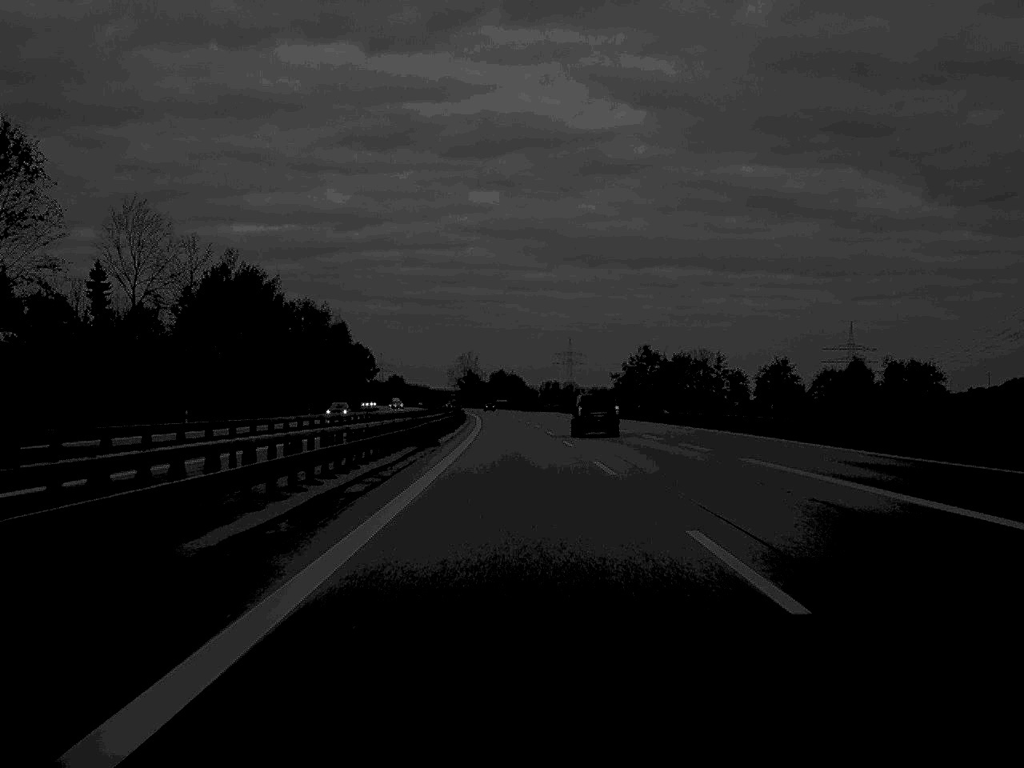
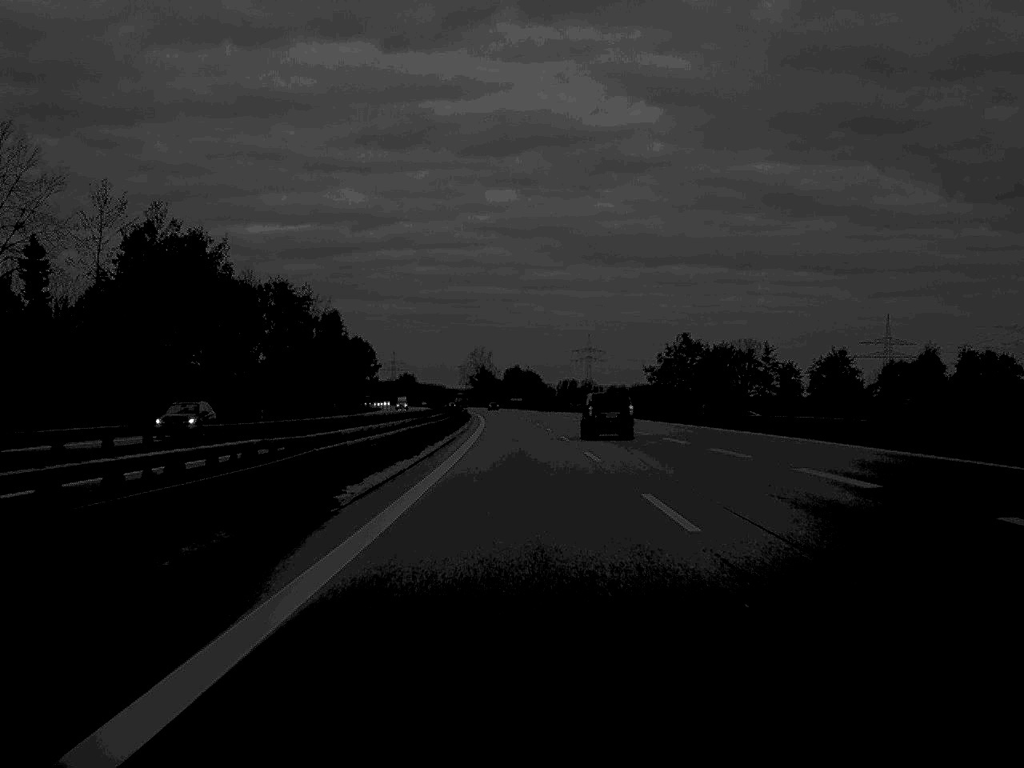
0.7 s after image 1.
(-0.2, +30.2) m; -1°
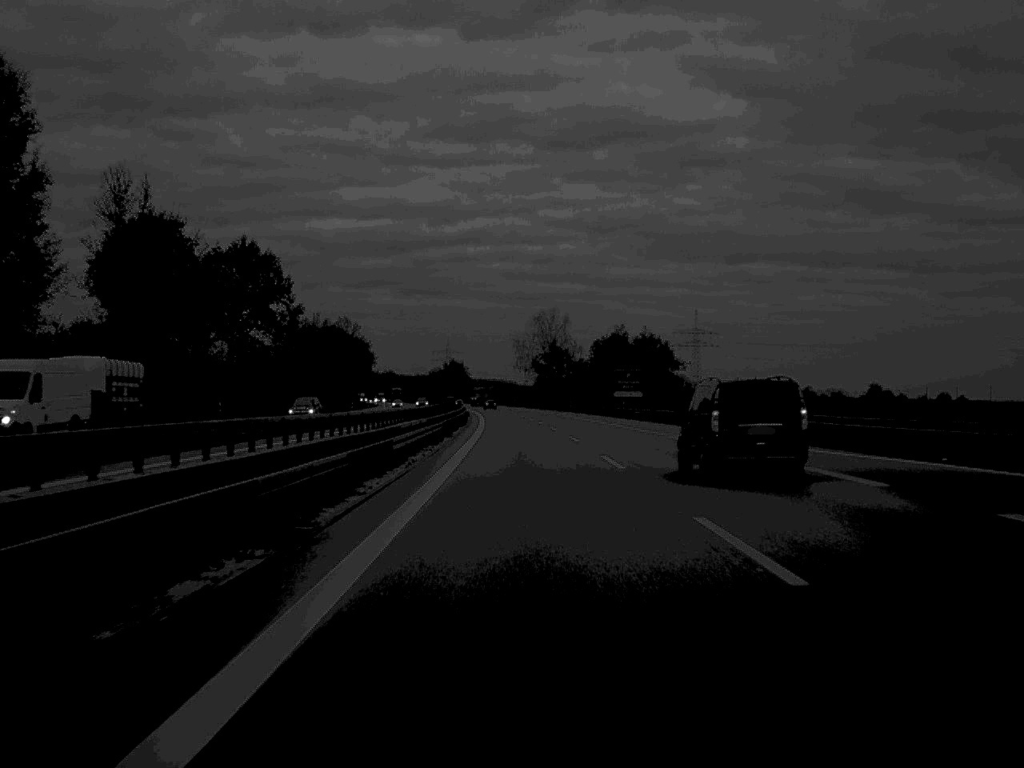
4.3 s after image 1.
(-5.0, +166.1) m; -3°
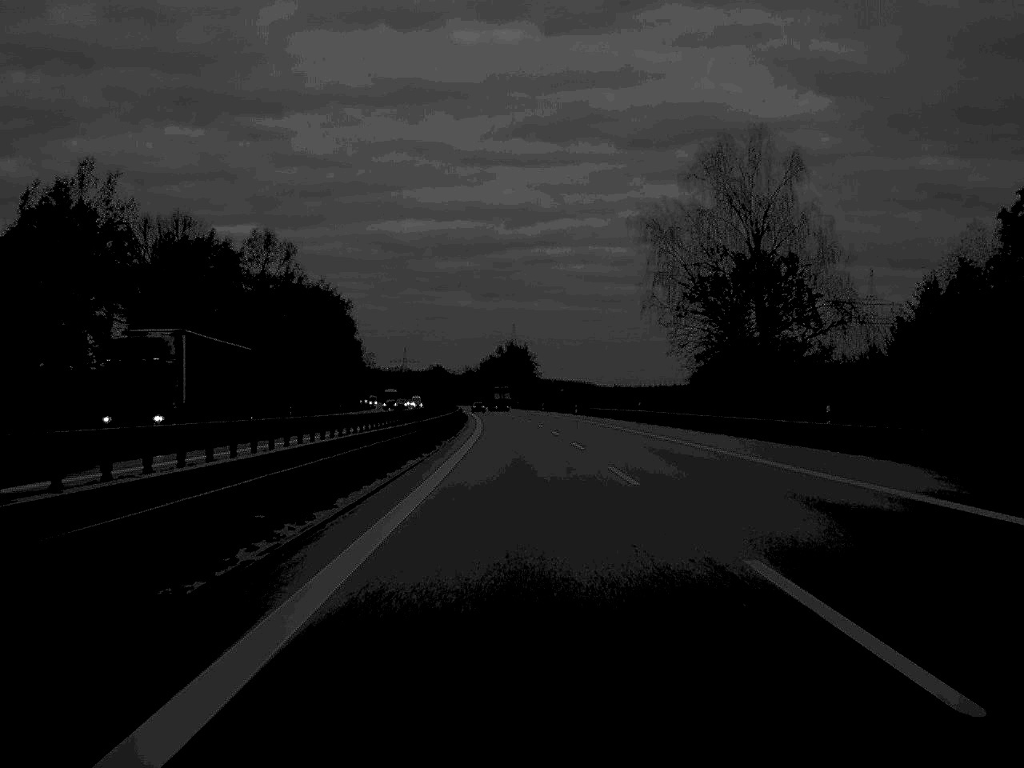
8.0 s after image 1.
(-5.1, +166.1) m; -3°
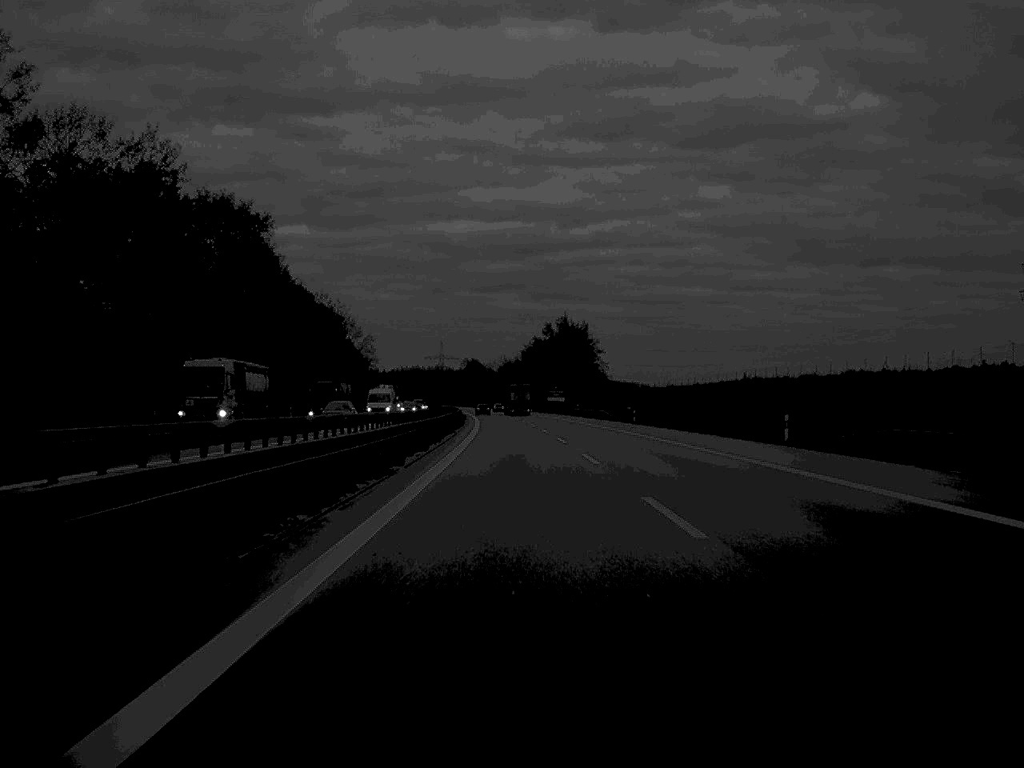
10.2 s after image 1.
(-1.8, +99.7) m; -2°
